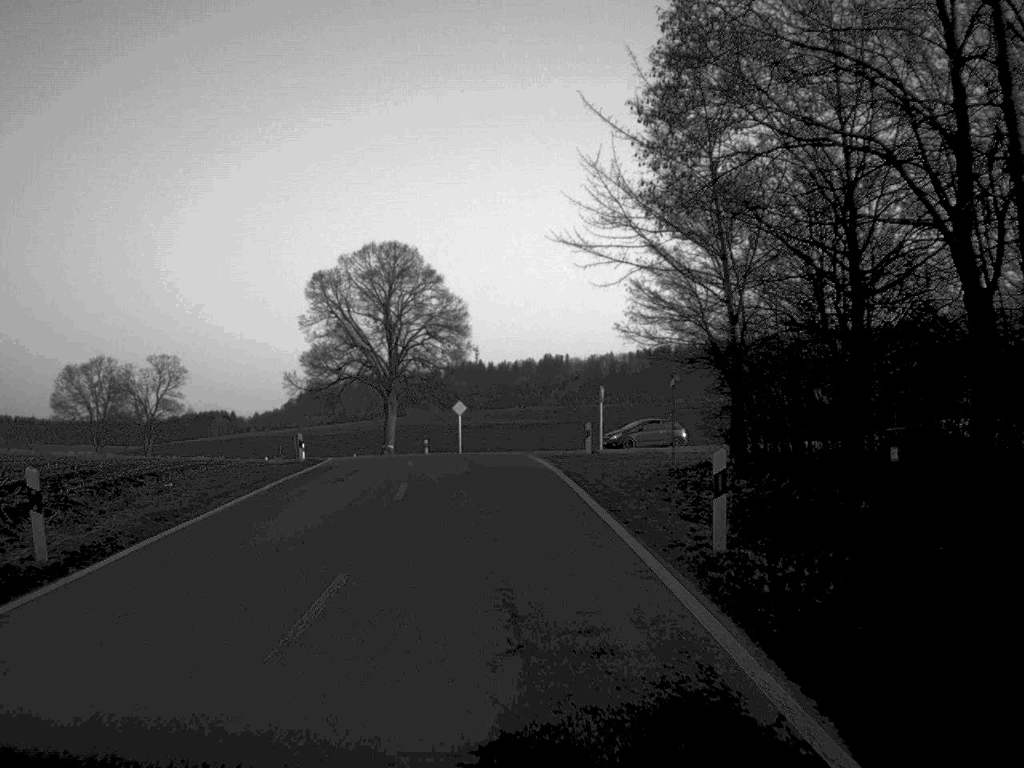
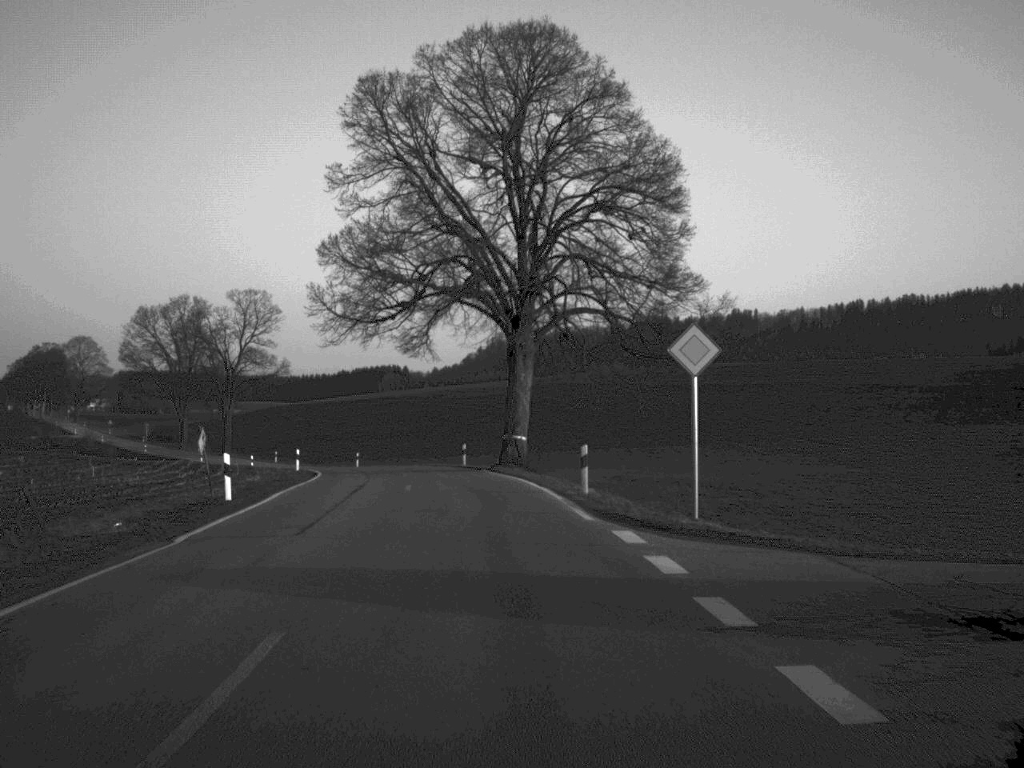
(-3.2, +49.1) m; -8°
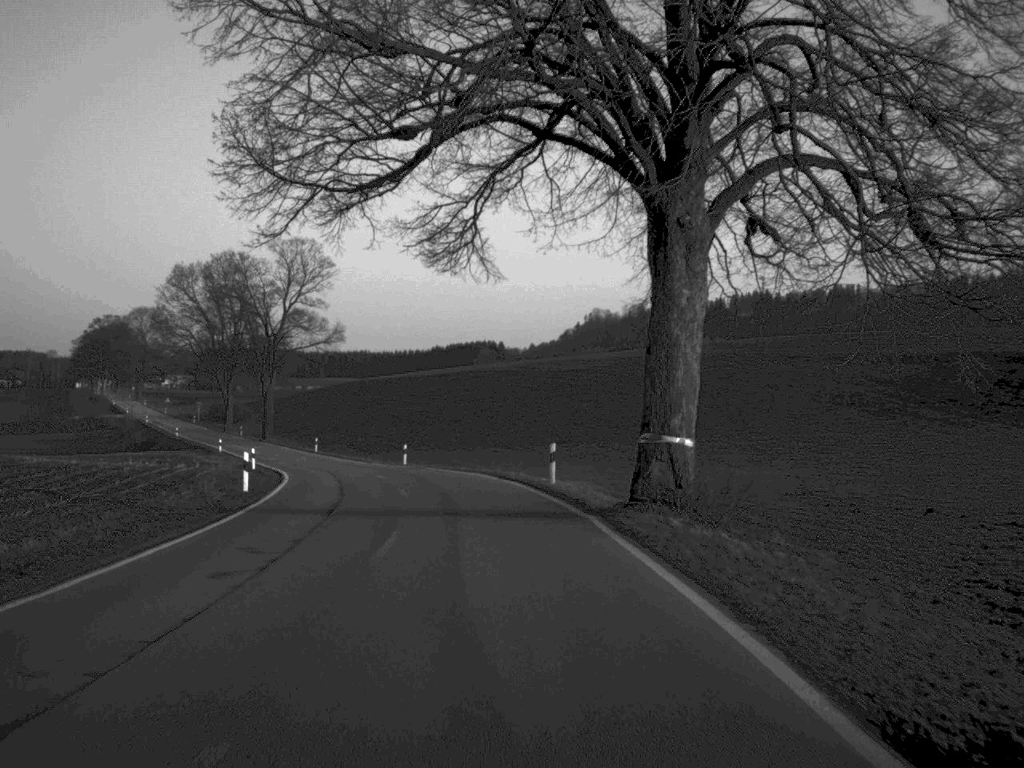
(-1.0, +25.9) m; -4°
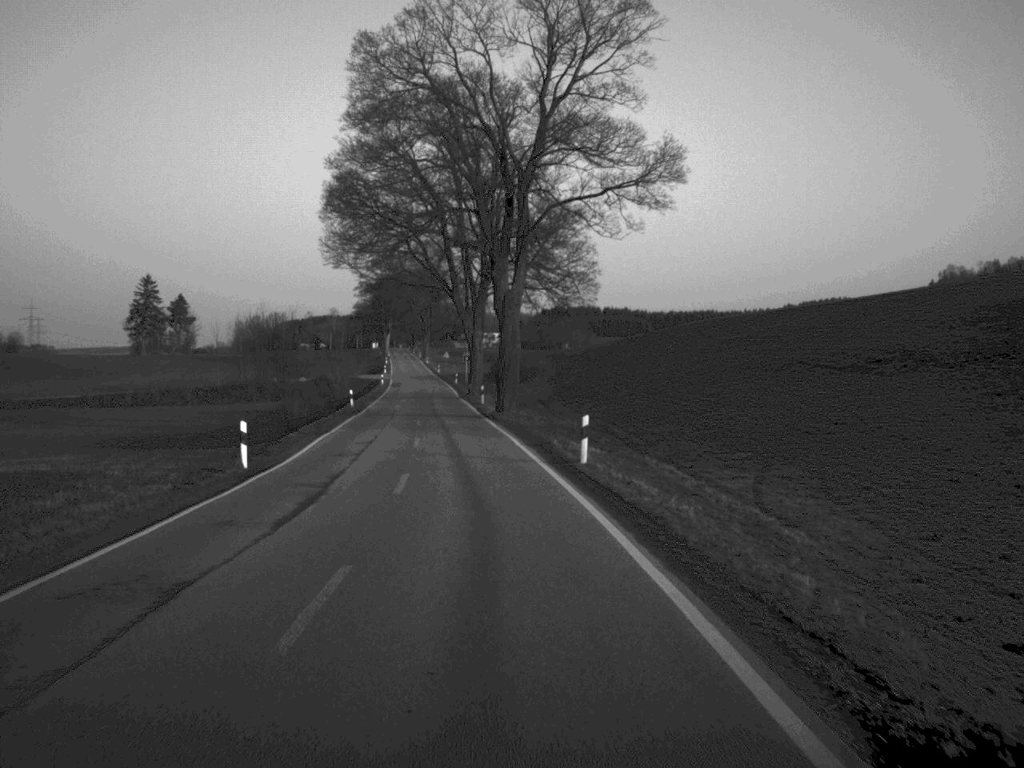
(-8.9, +64.4) m; -15°
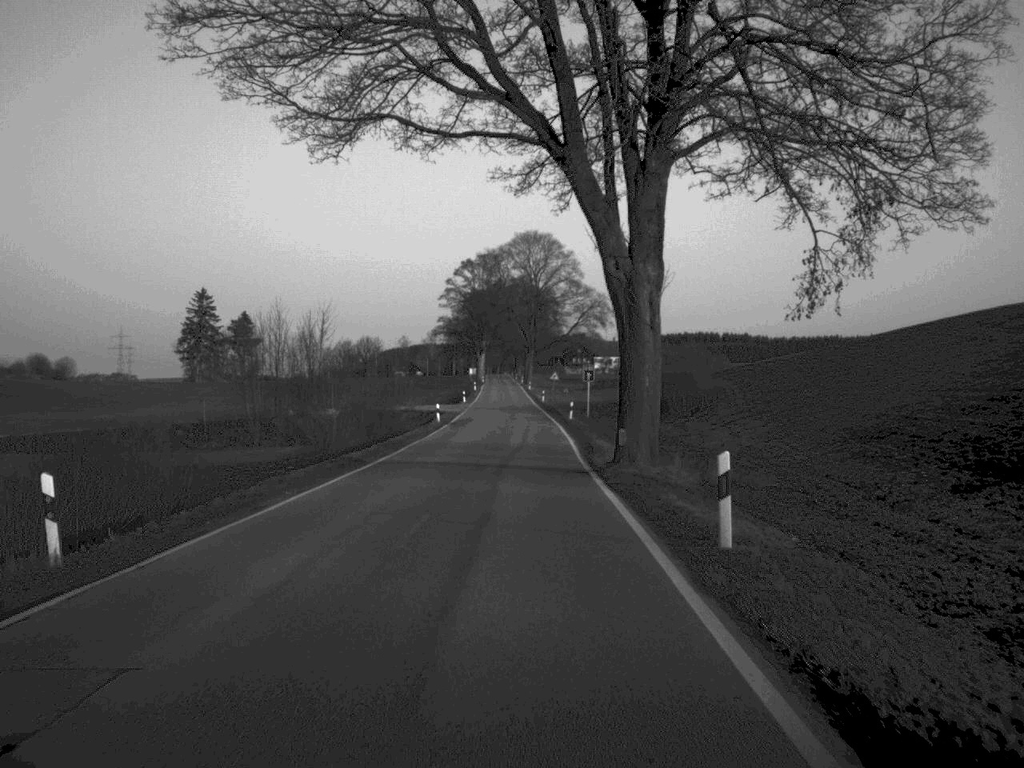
(-3.0, +52.7) m; -5°
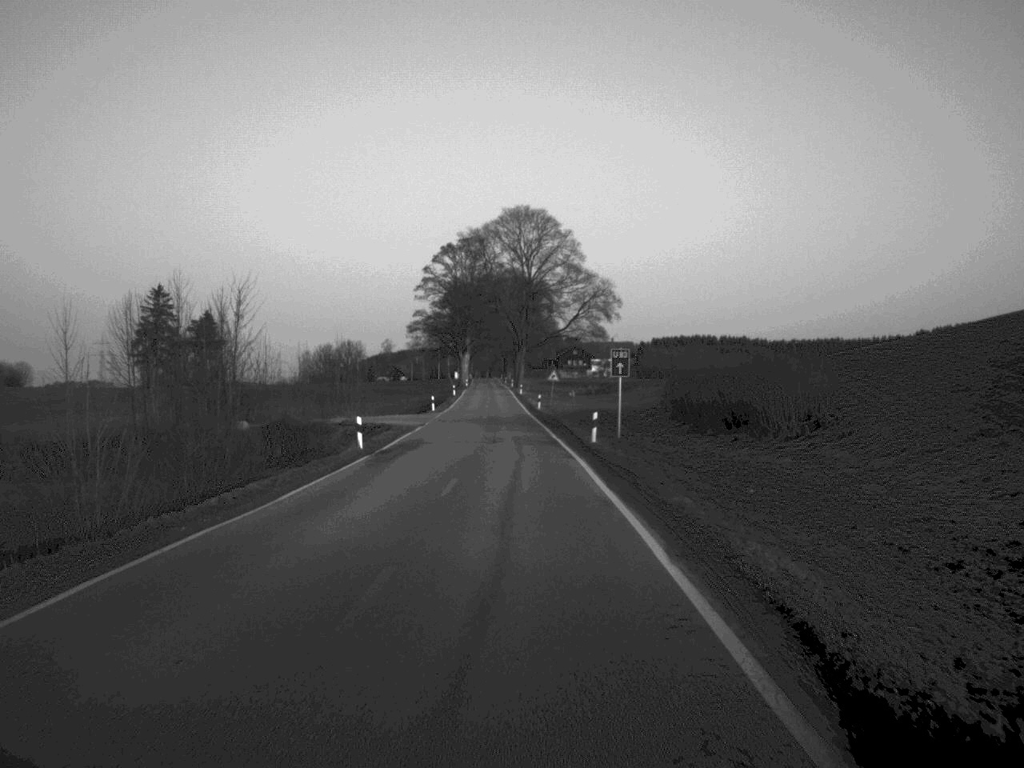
(+0.1, +28.5) m; 0°
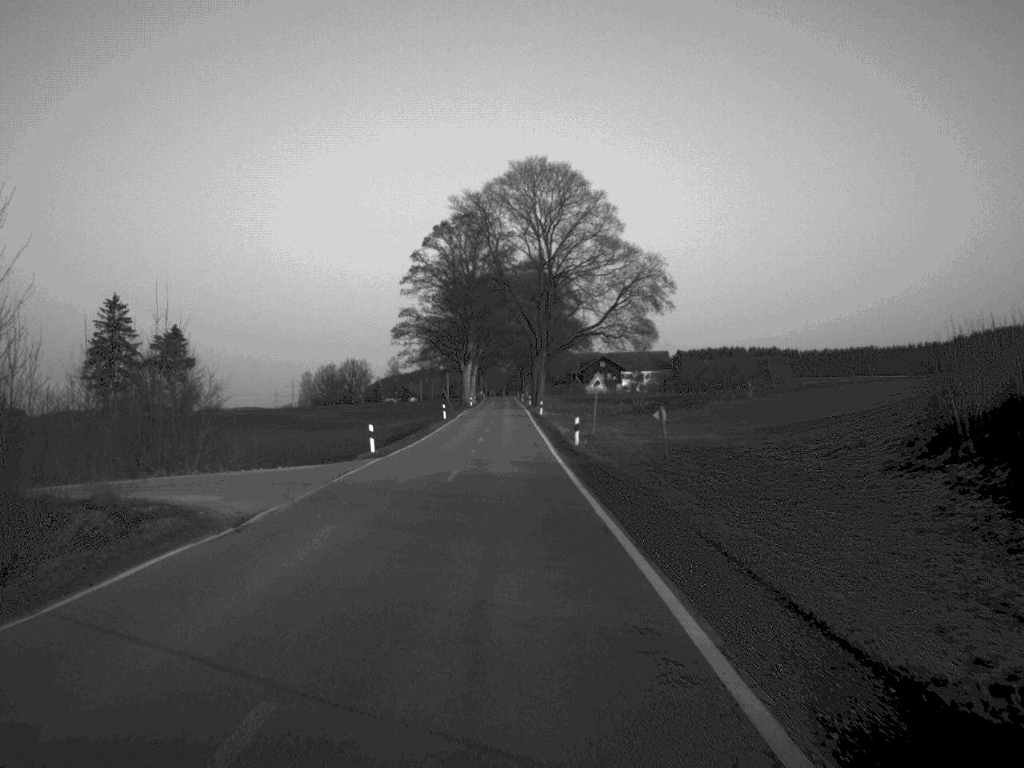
(-0.2, +40.0) m; -1°
